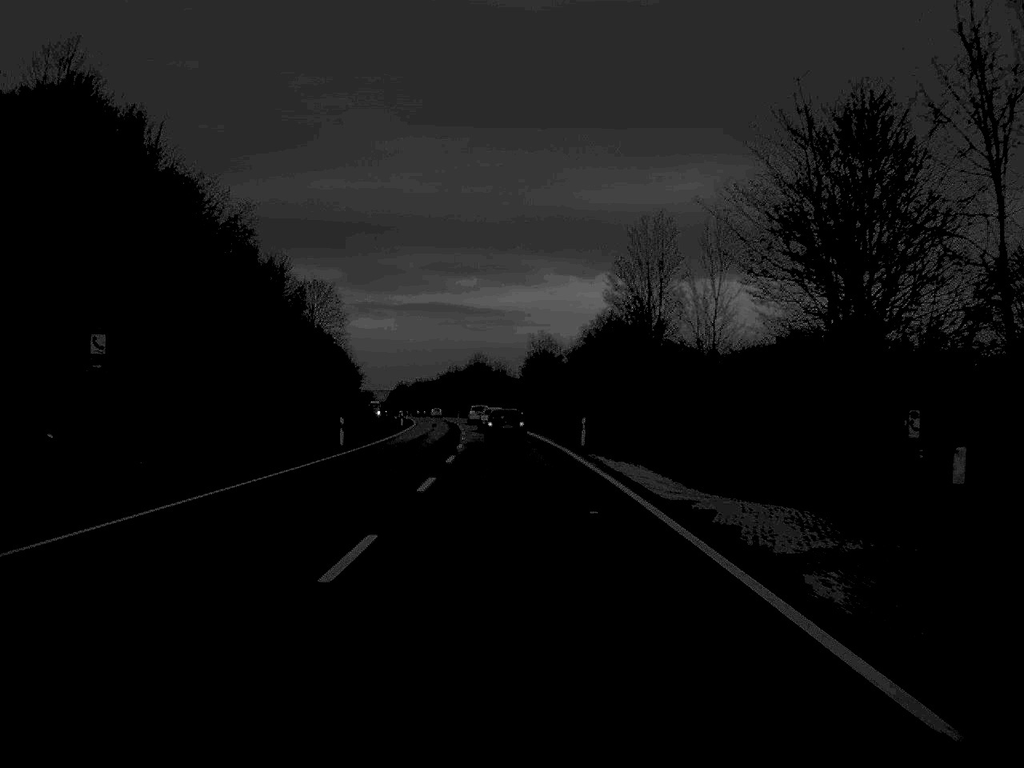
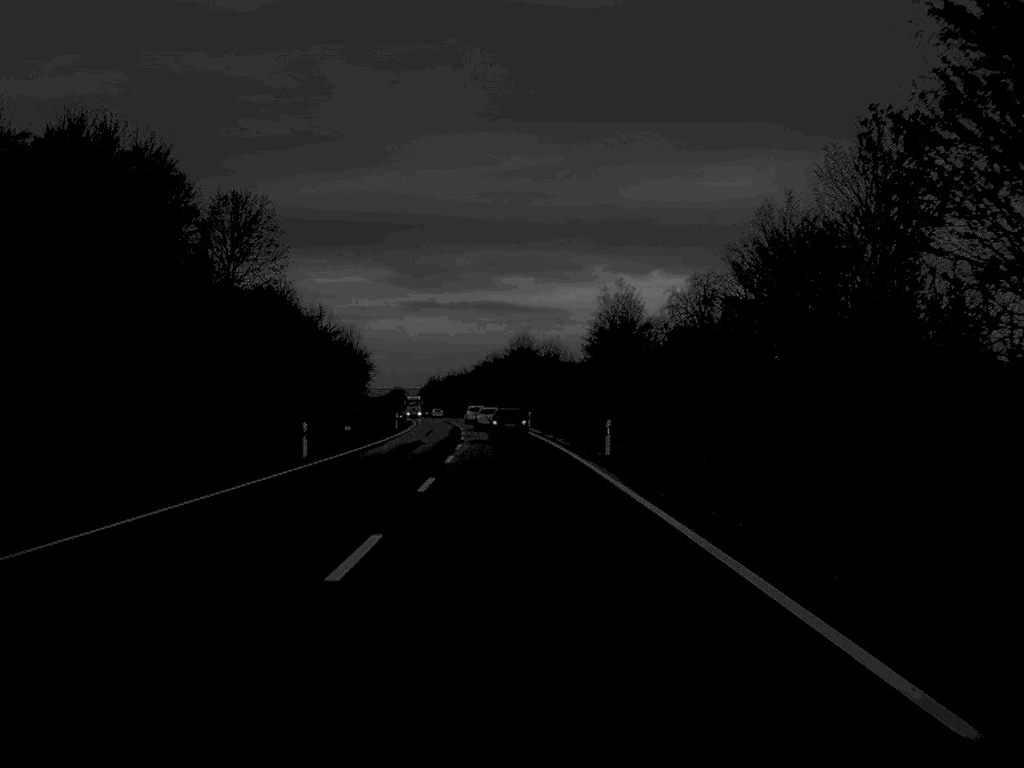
(-1.2, +59.9) m; -2°
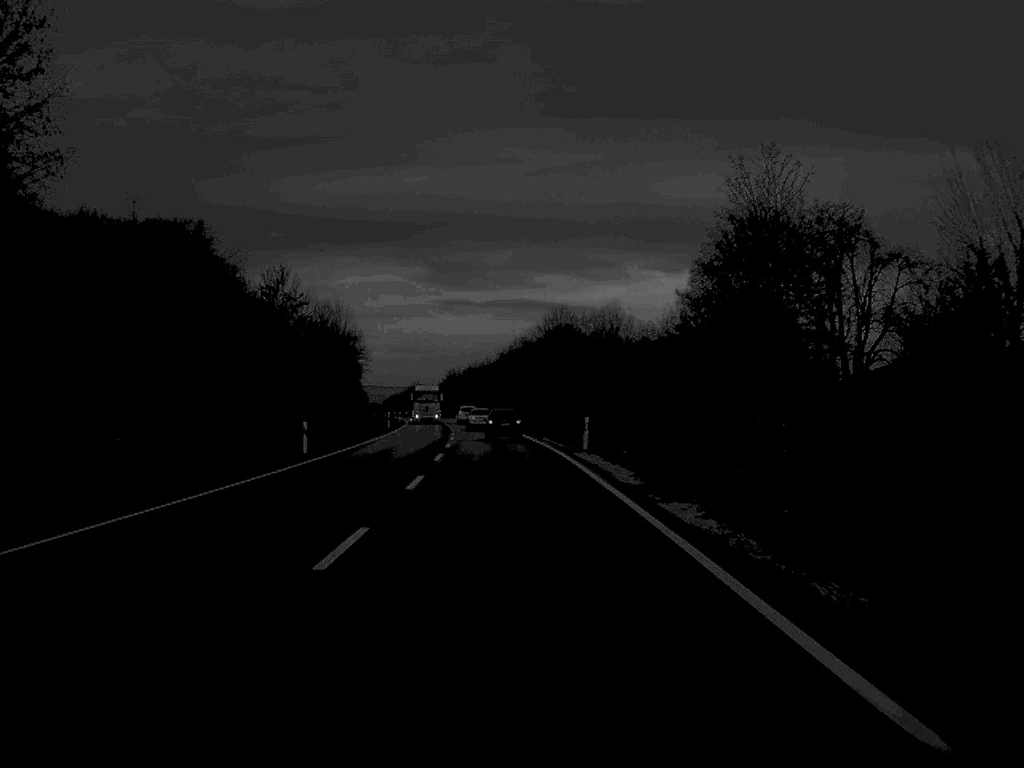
(-0.6, +47.3) m; -1°
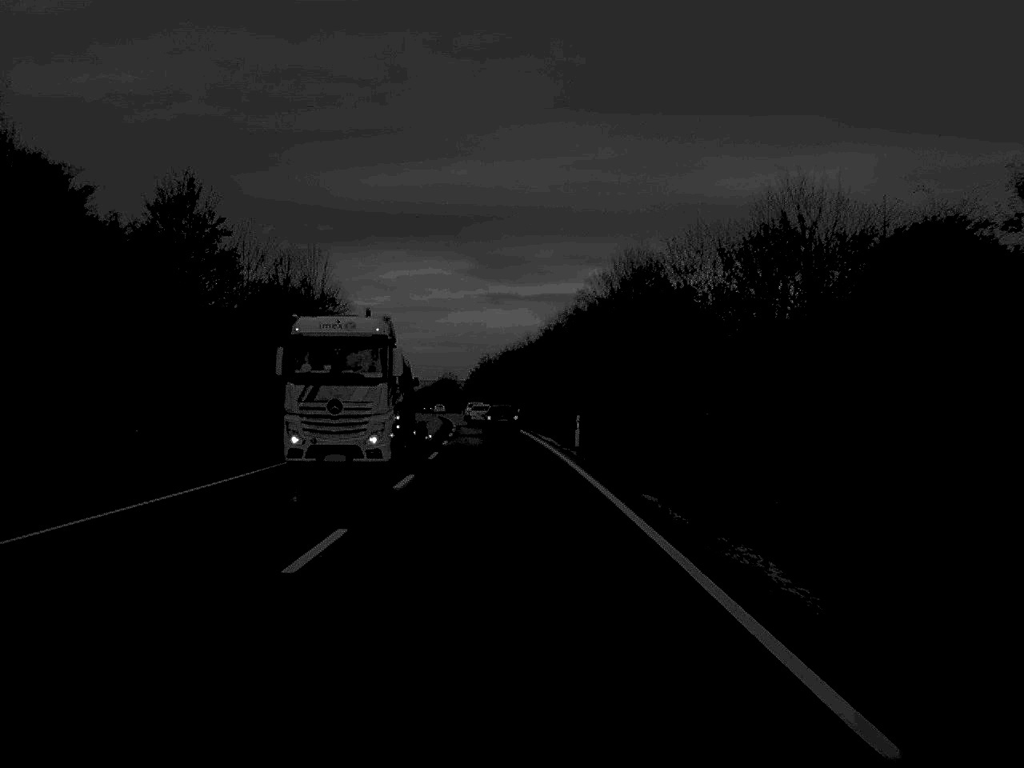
(-0.8, +48.5) m; -2°
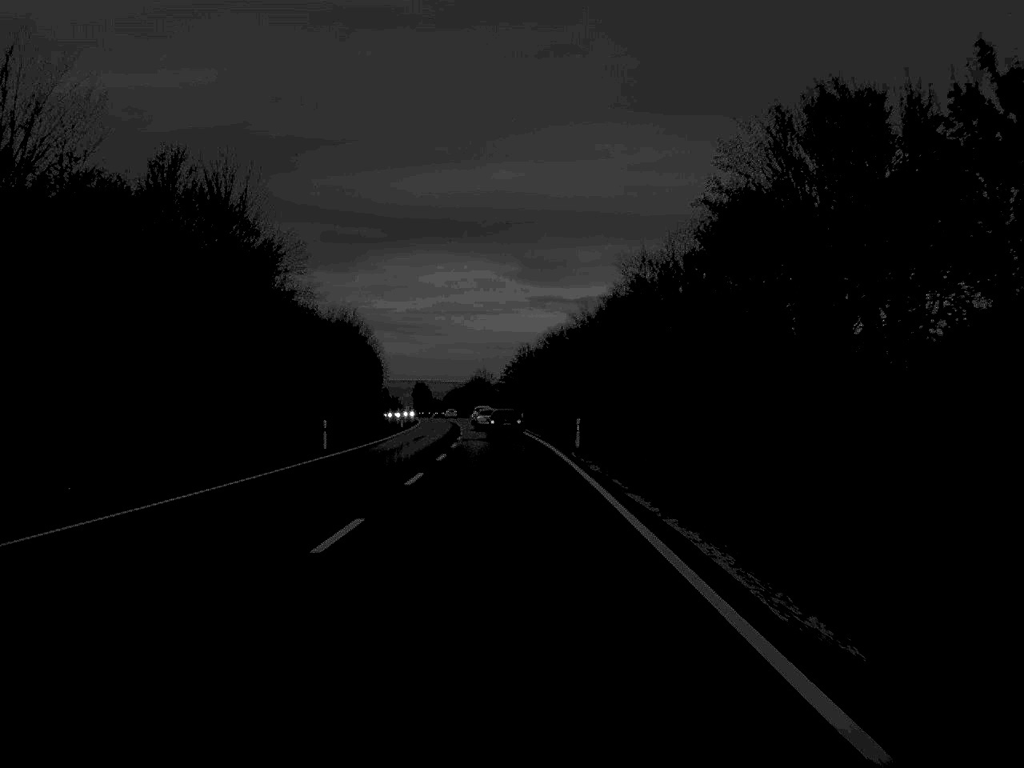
(-0.8, +46.2) m; -2°
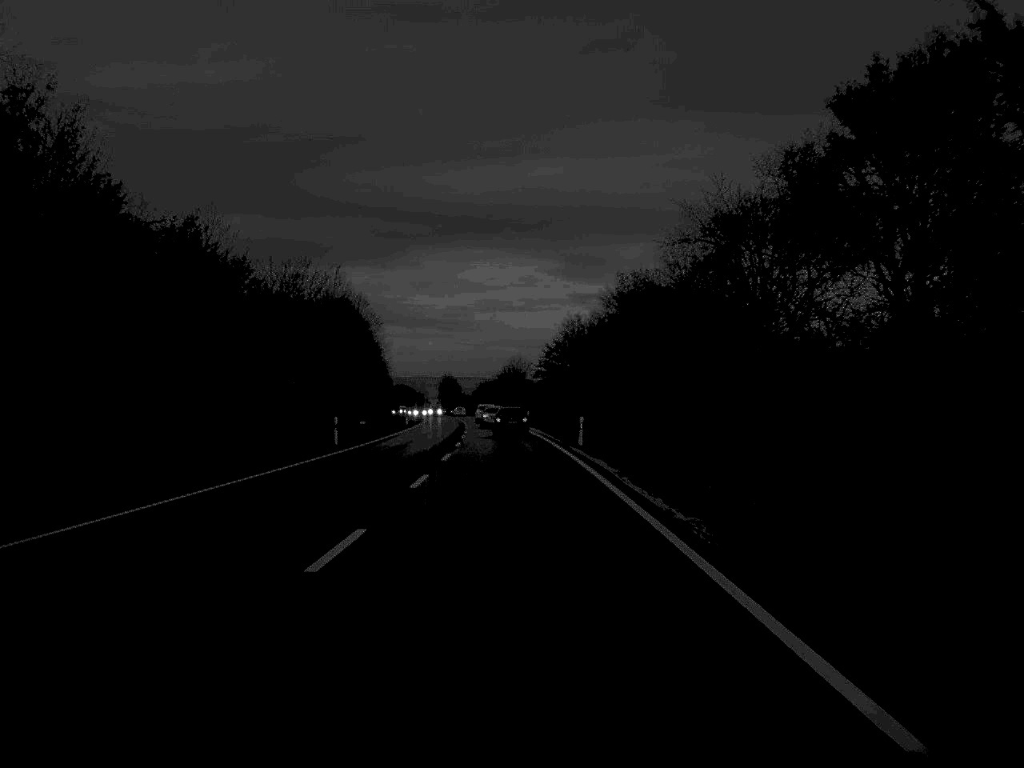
(-0.8, +49.8) m; -2°
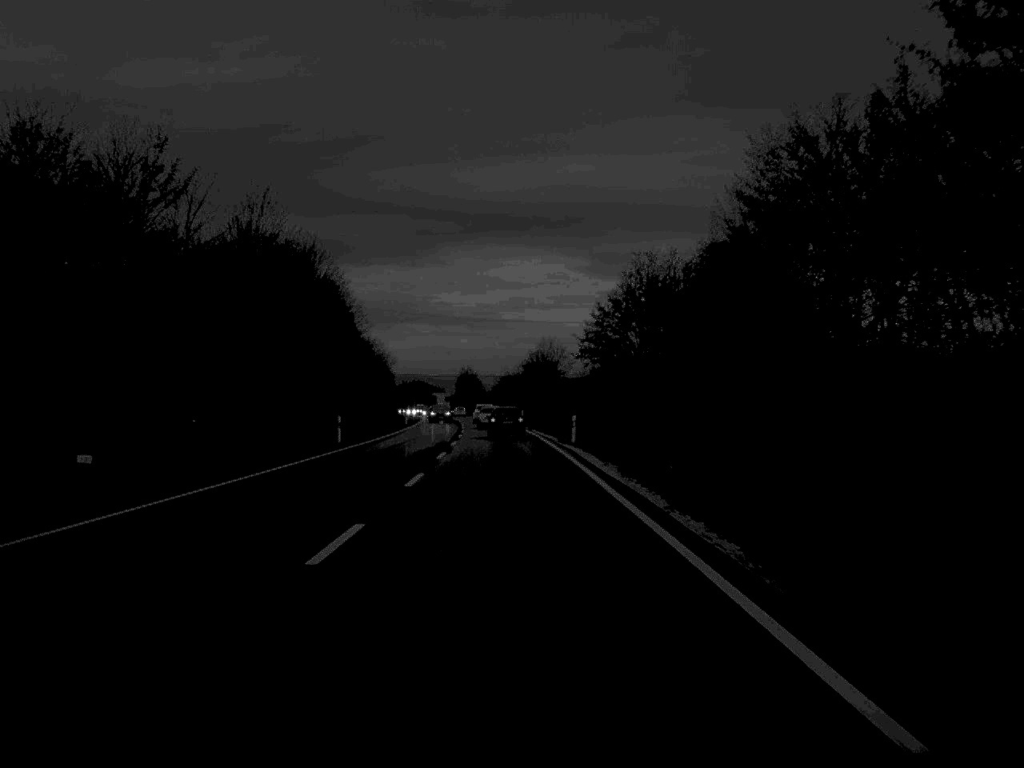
(-0.5, +47.6) m; -1°
